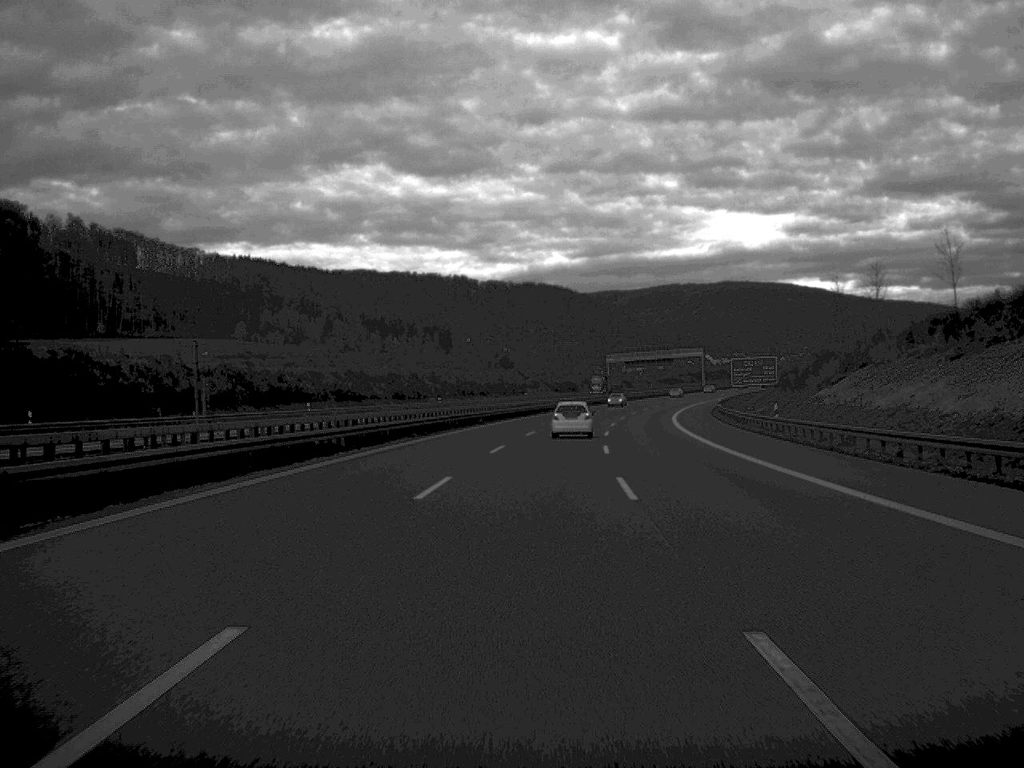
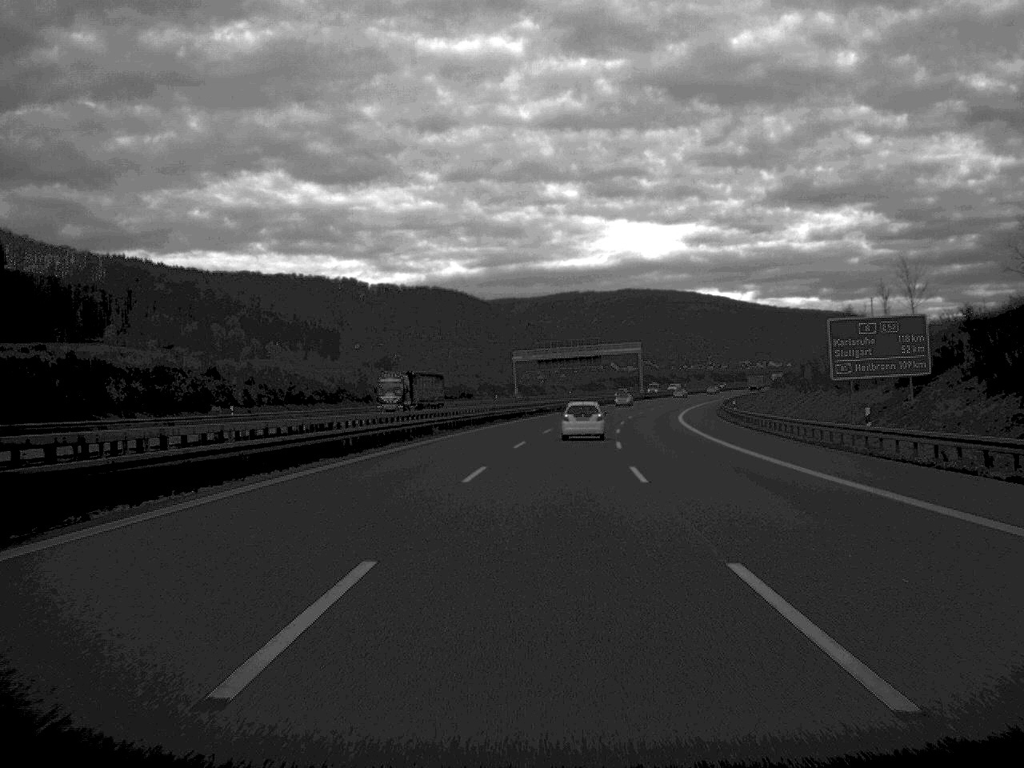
(+2.5, +68.4) m; +5°
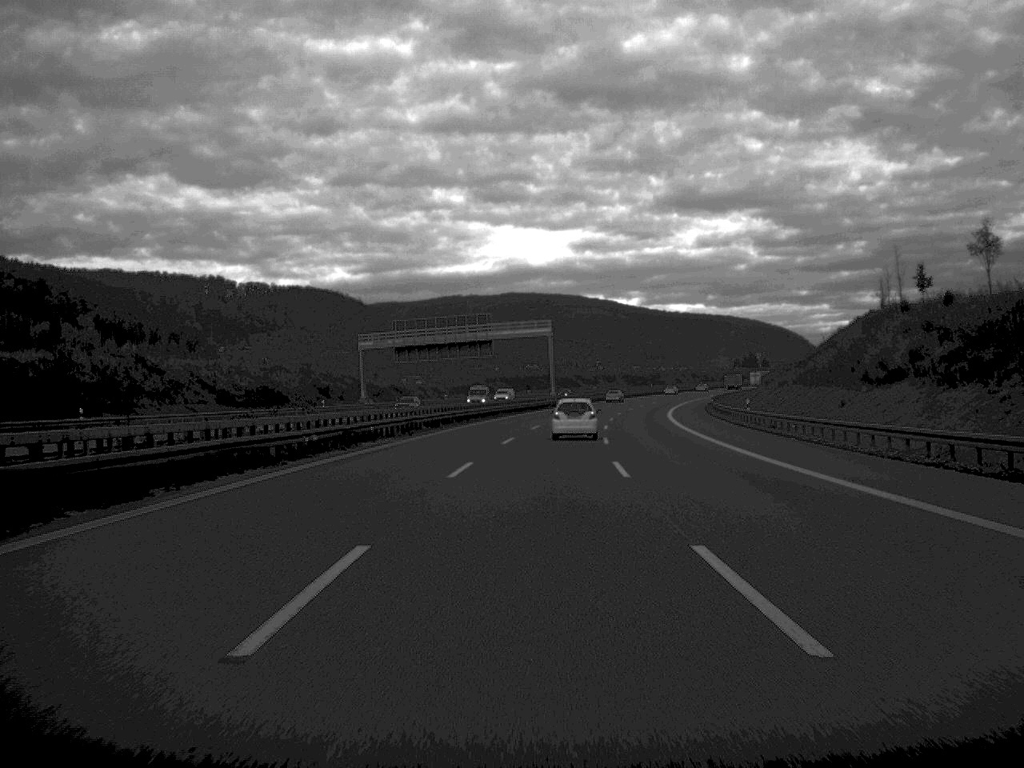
(+3.3, +71.2) m; +5°
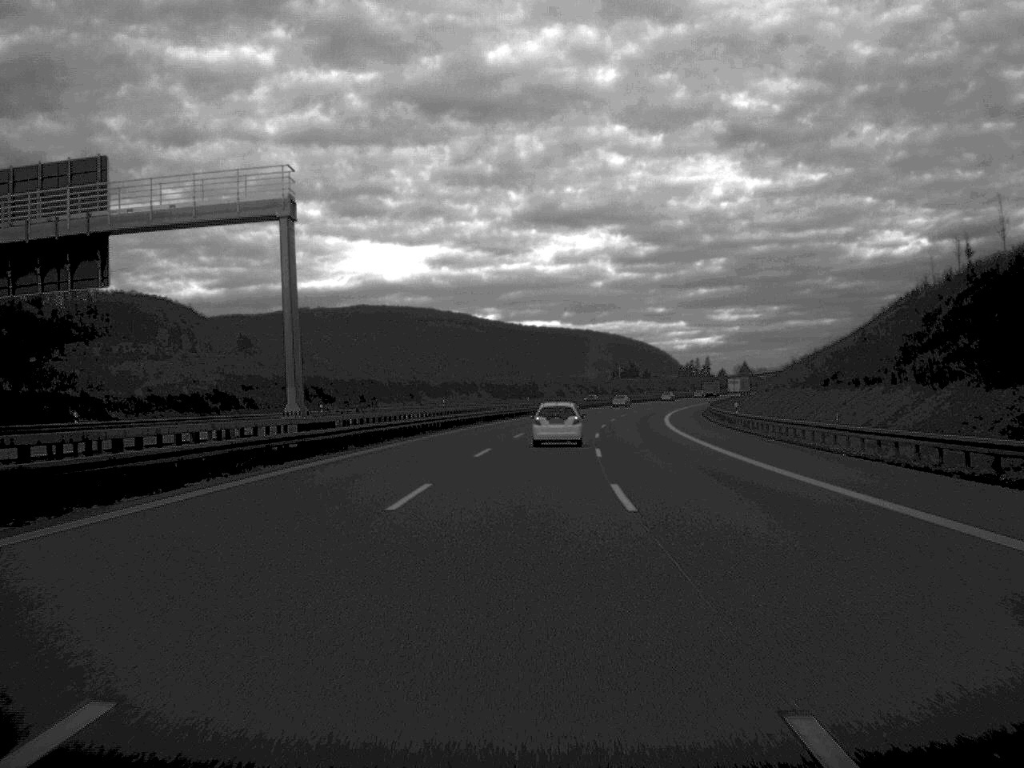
(+5.6, +96.7) m; +7°
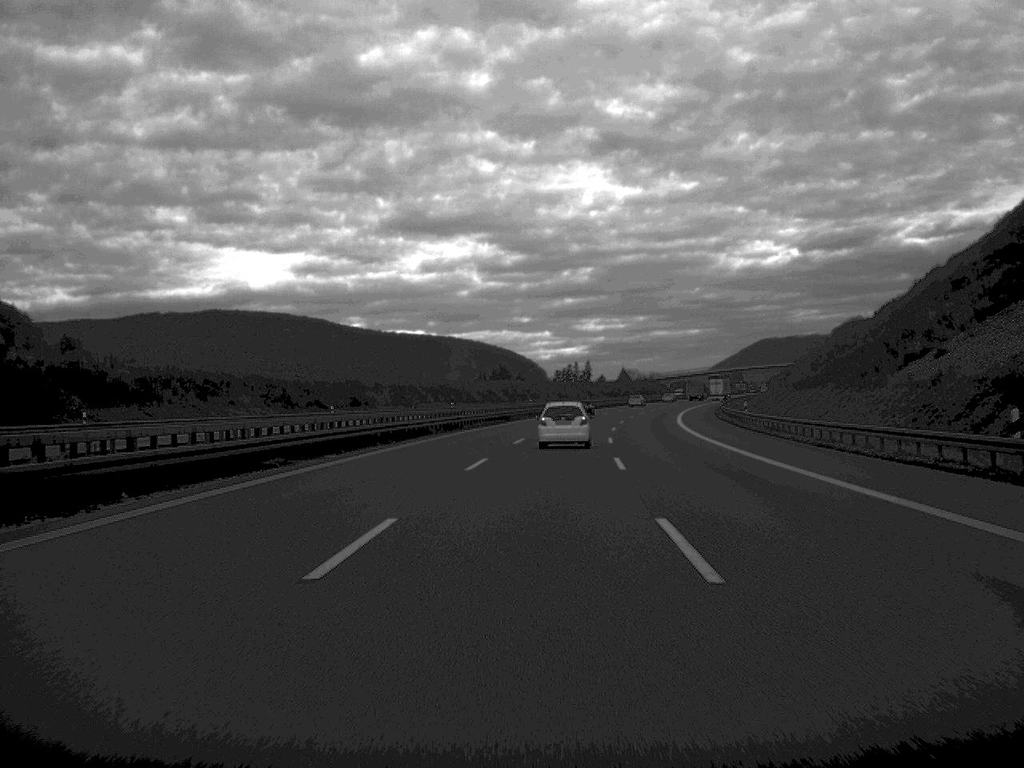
(+5.2, +97.1) m; +6°
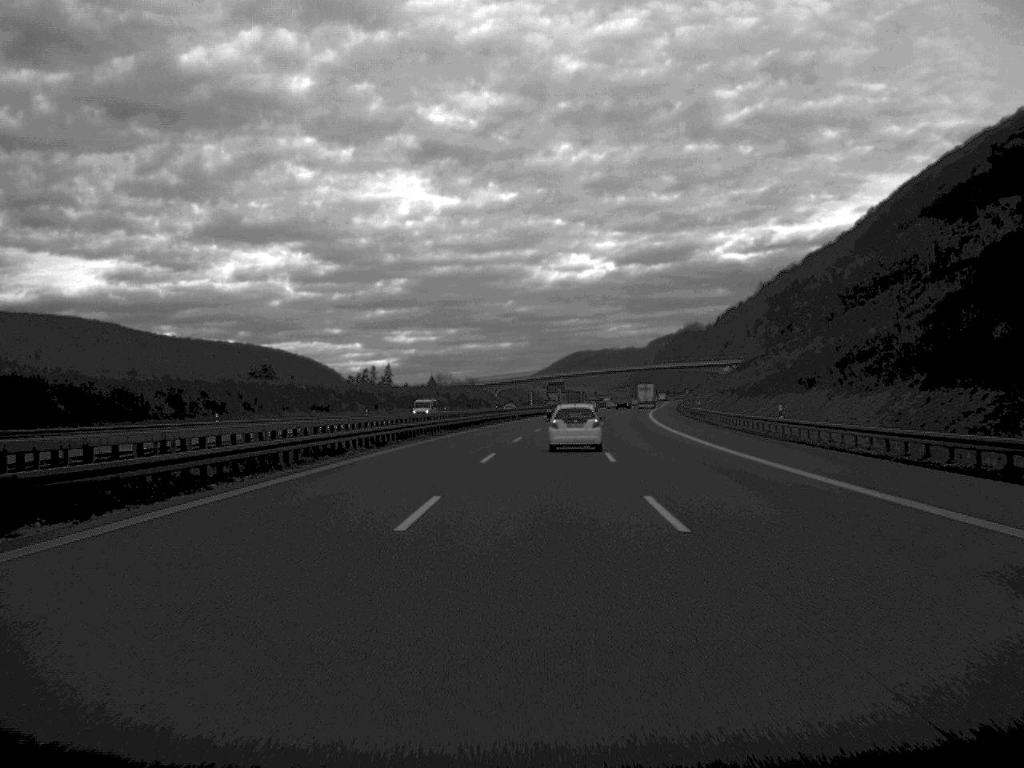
(+9.0, +121.1) m; +9°
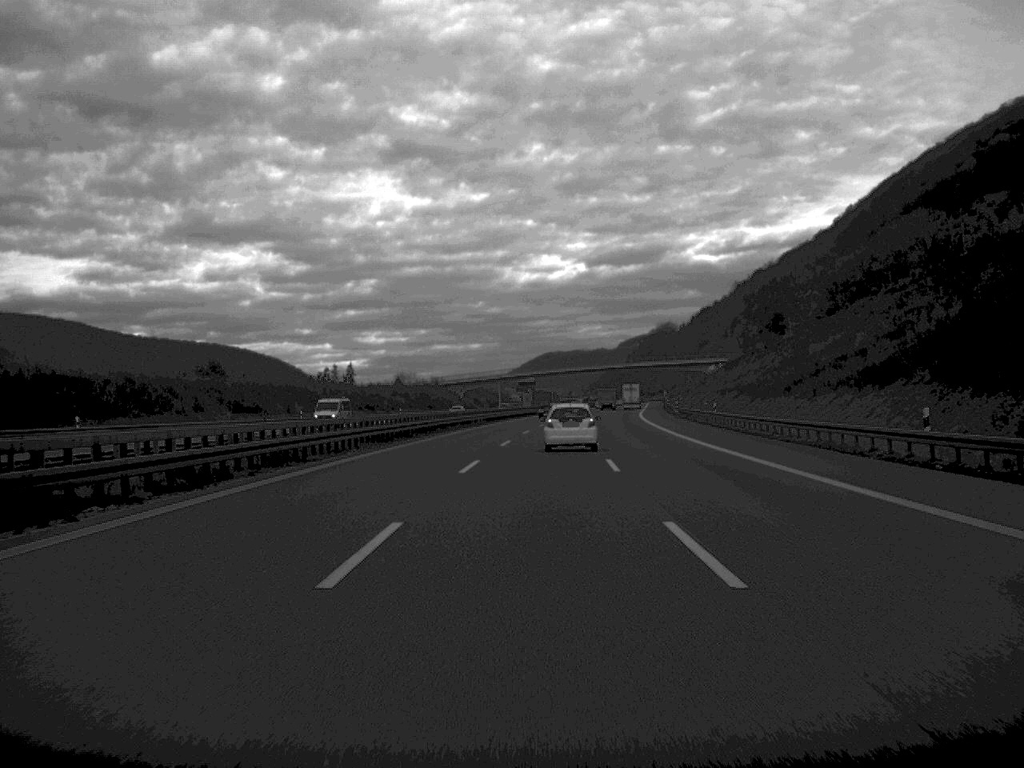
(+0.3, +23.4) m; +1°
